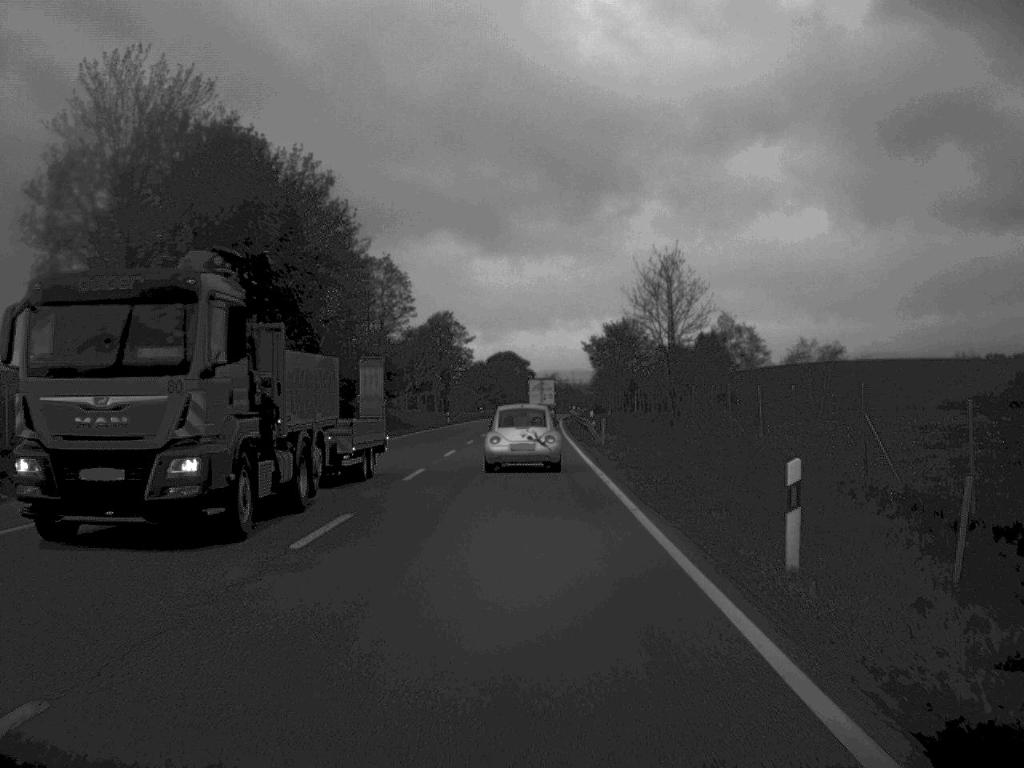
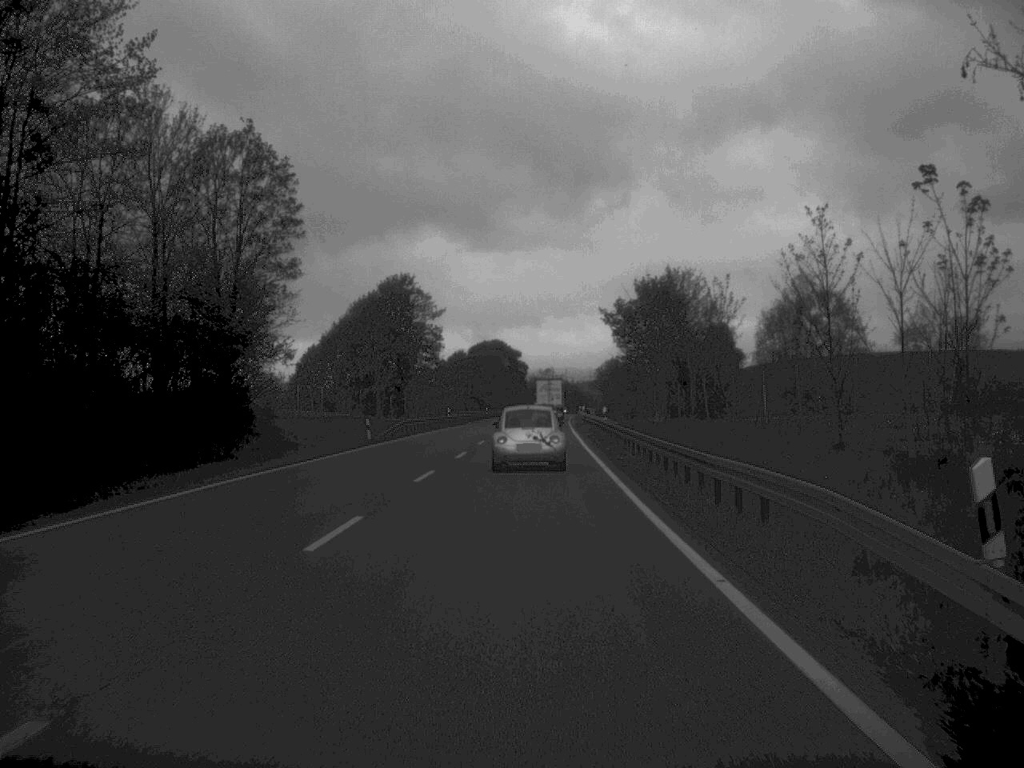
(0.0, +47.2) m; 0°
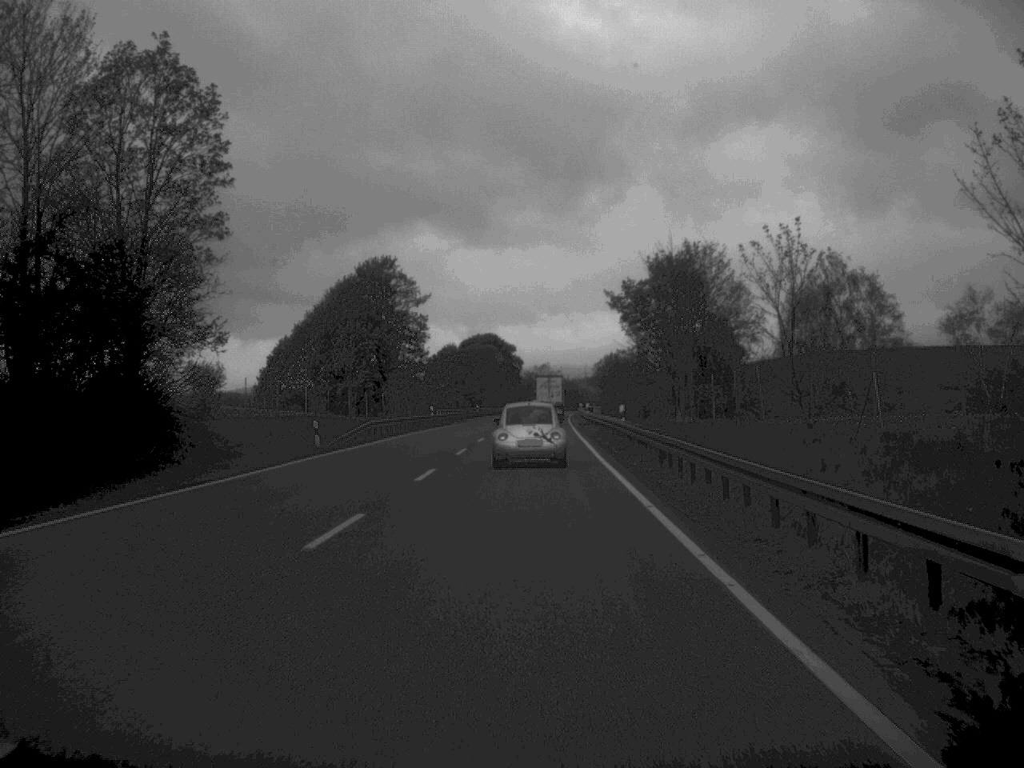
(0.0, +12.2) m; 0°
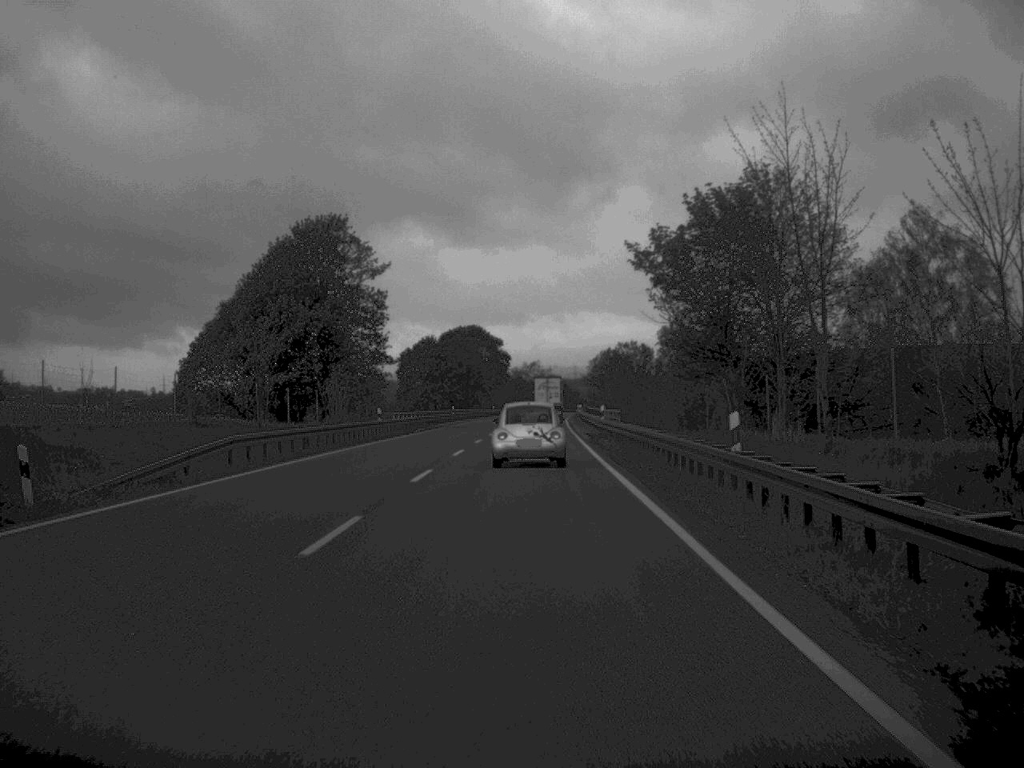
(+0.1, +24.1) m; 0°
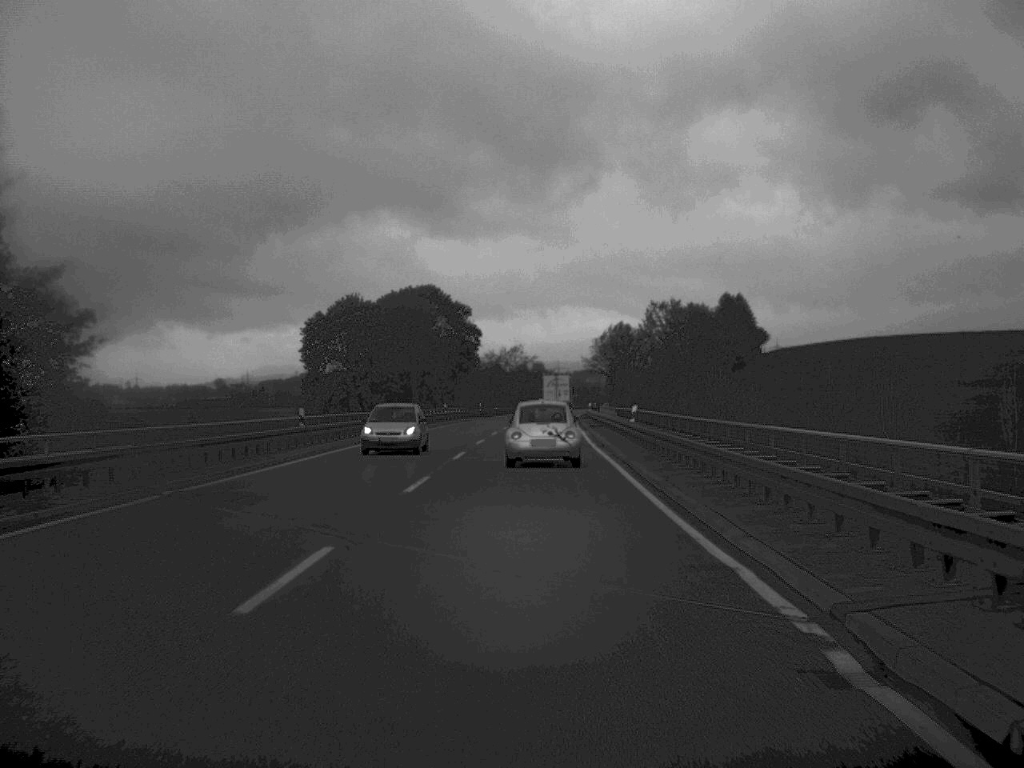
(+0.3, +62.1) m; +1°
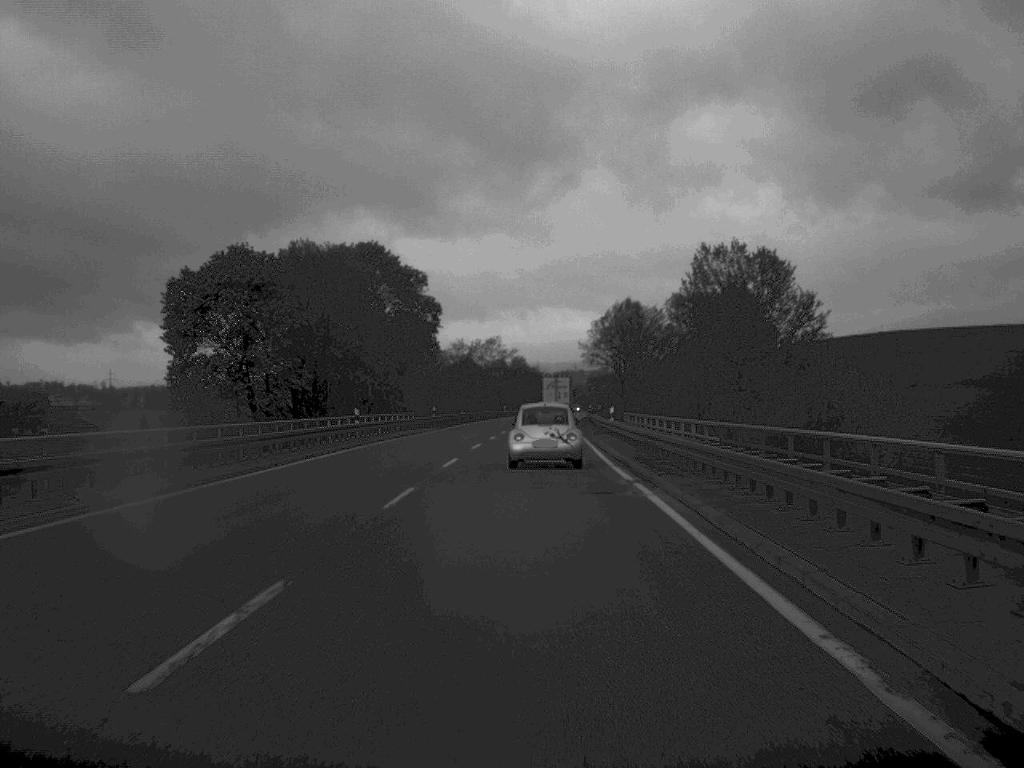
(+0.2, +37.8) m; +1°
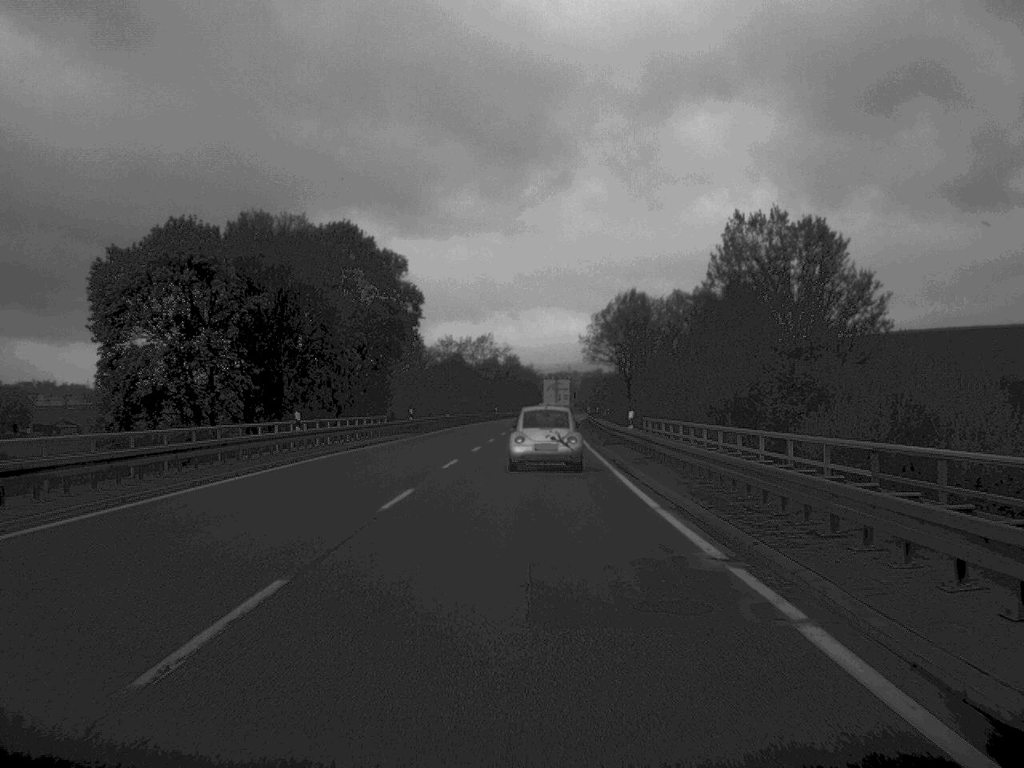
(0.0, +11.7) m; 0°
